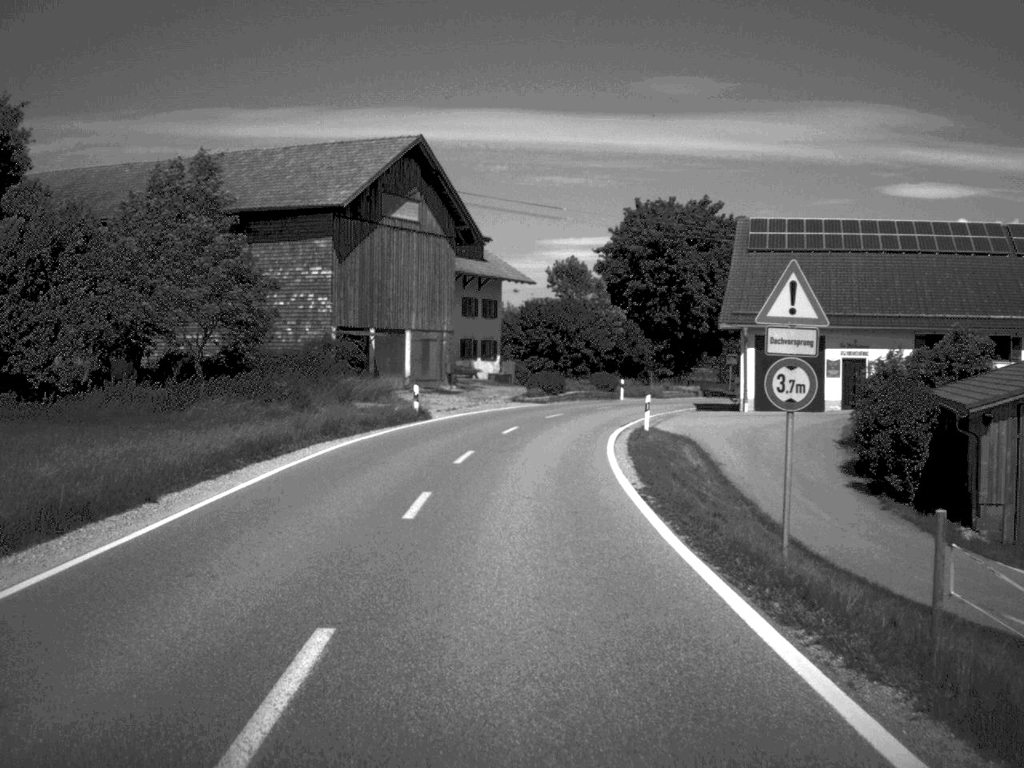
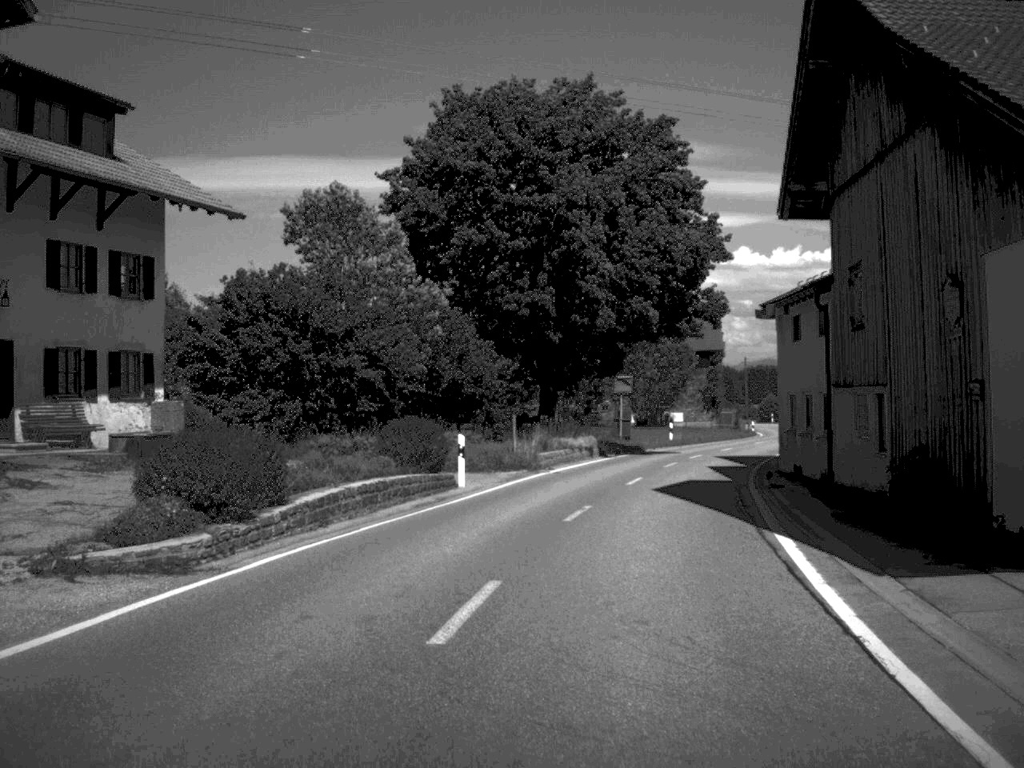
(+1.8, +40.9) m; +10°
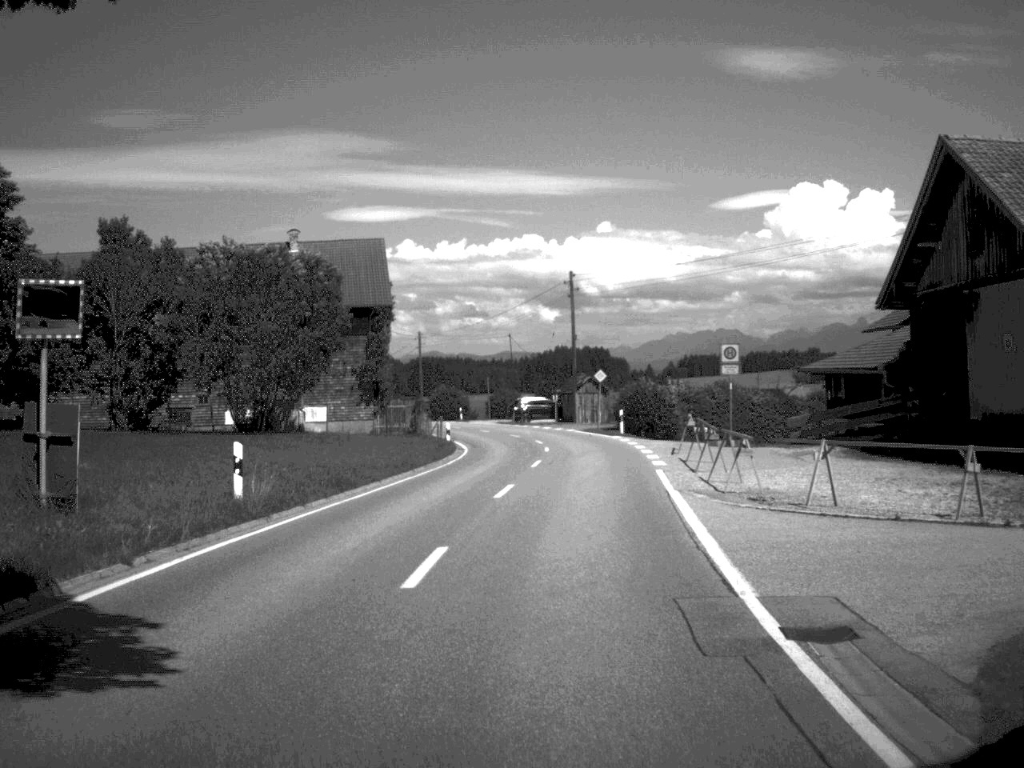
(+5.3, +39.1) m; +15°
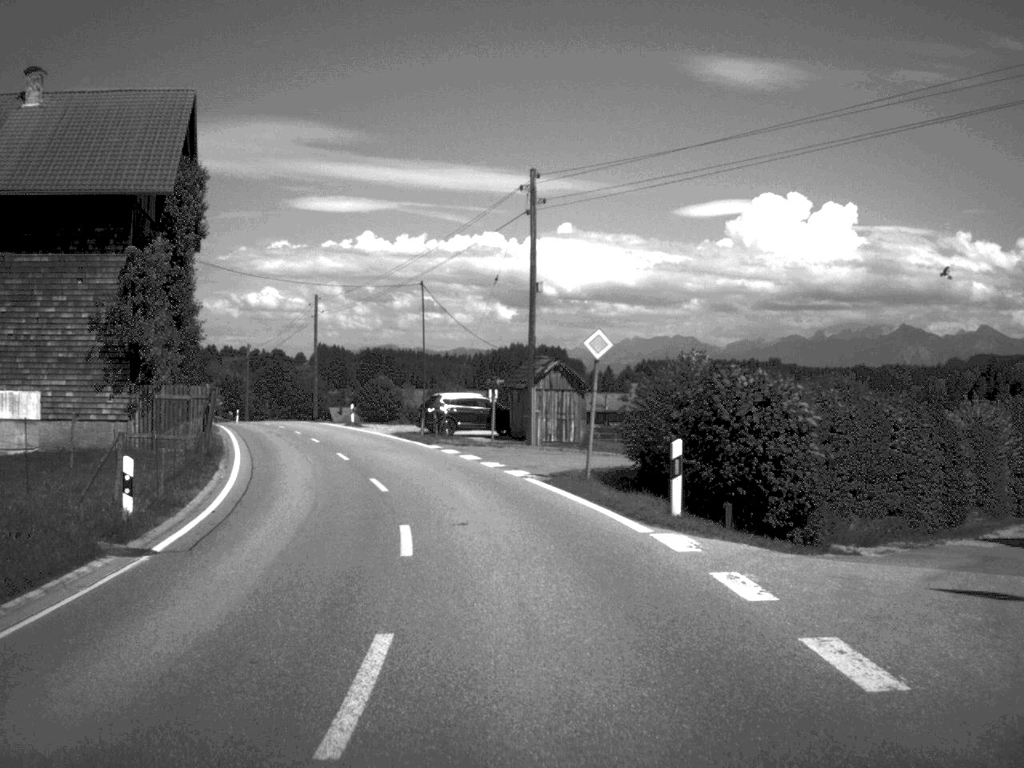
(+1.1, +33.2) m; +2°
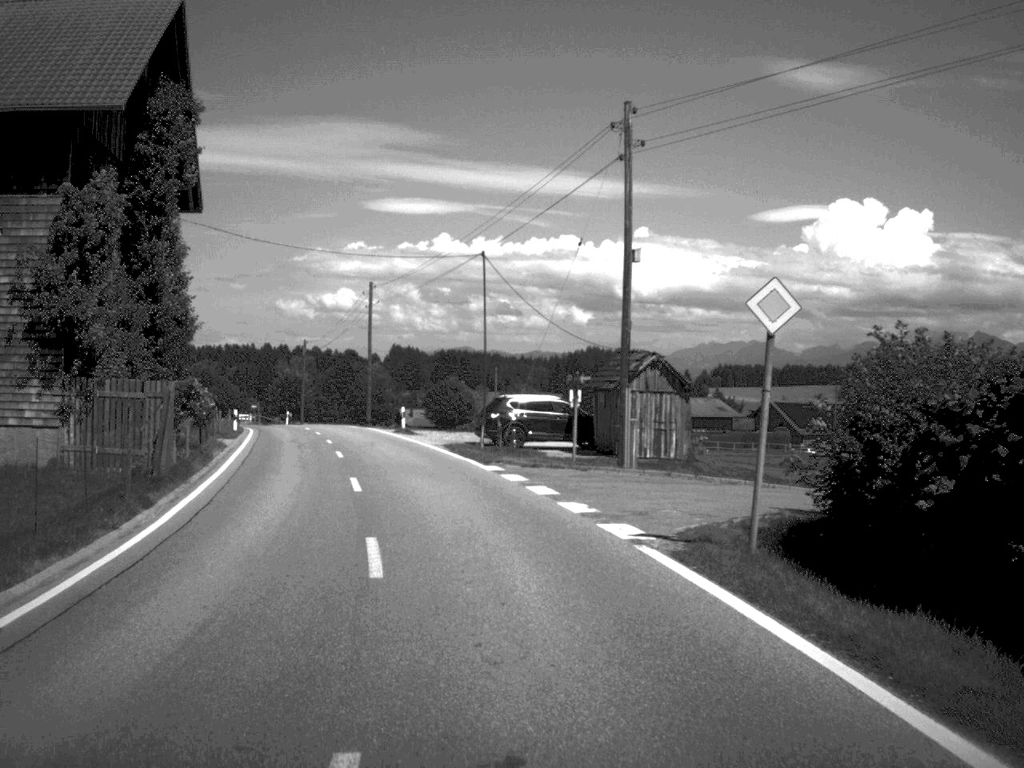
(-0.3, +9.9) m; -3°
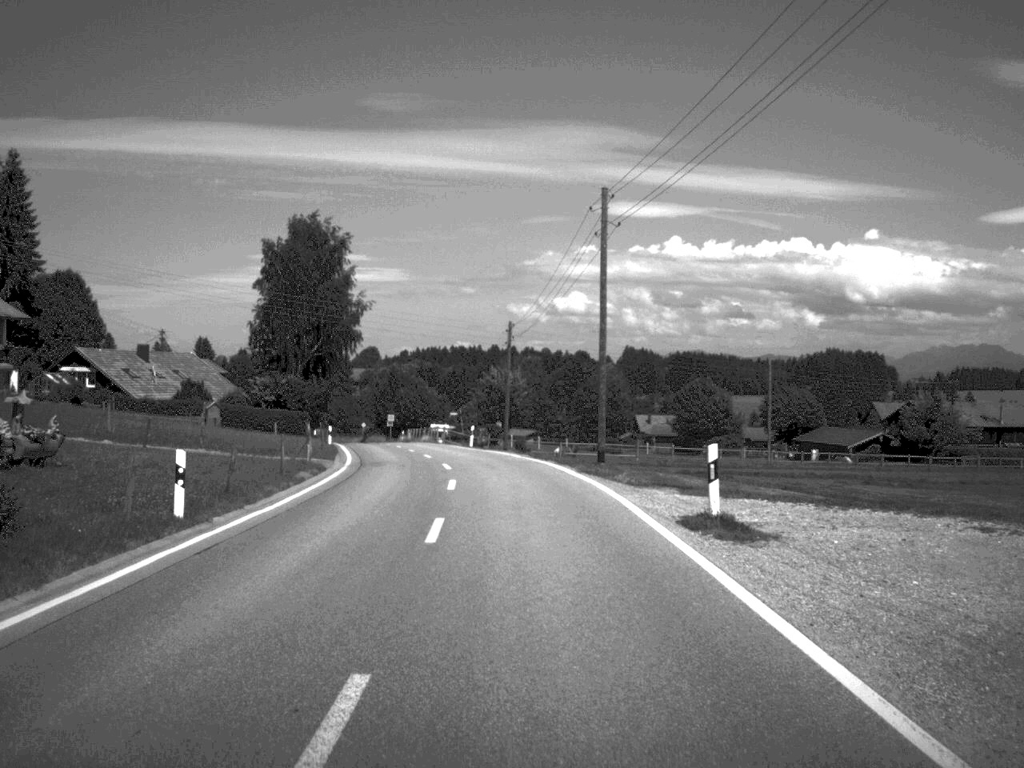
(-4.0, +34.5) m; -10°
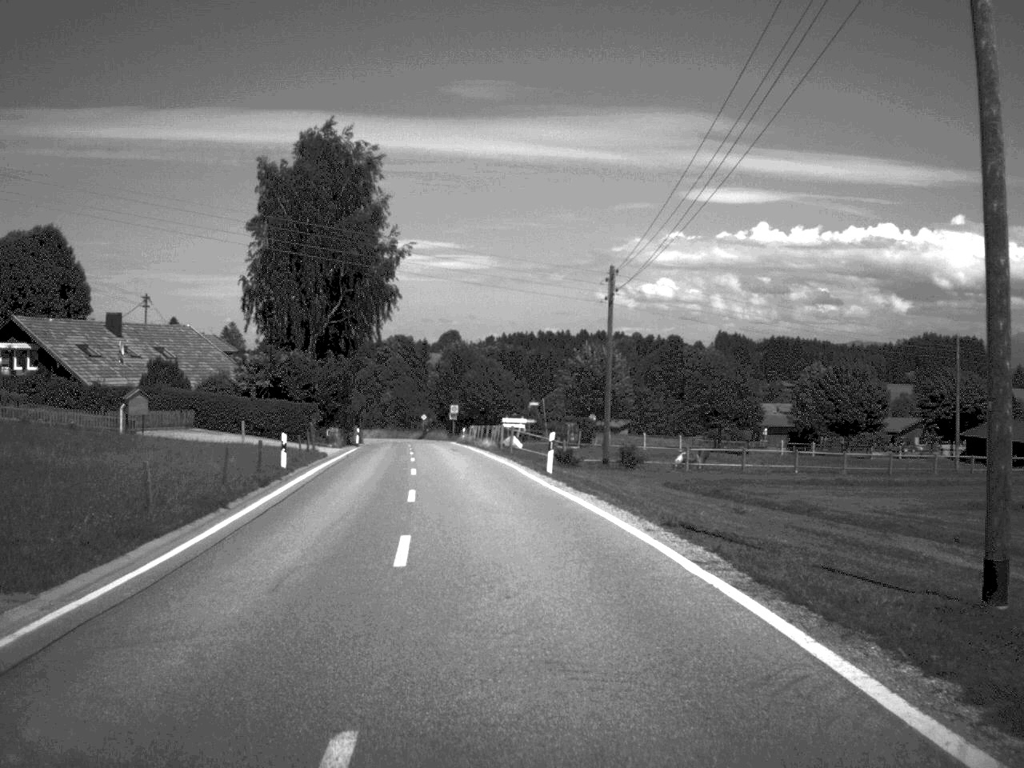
(-0.8, +28.0) m; -4°
